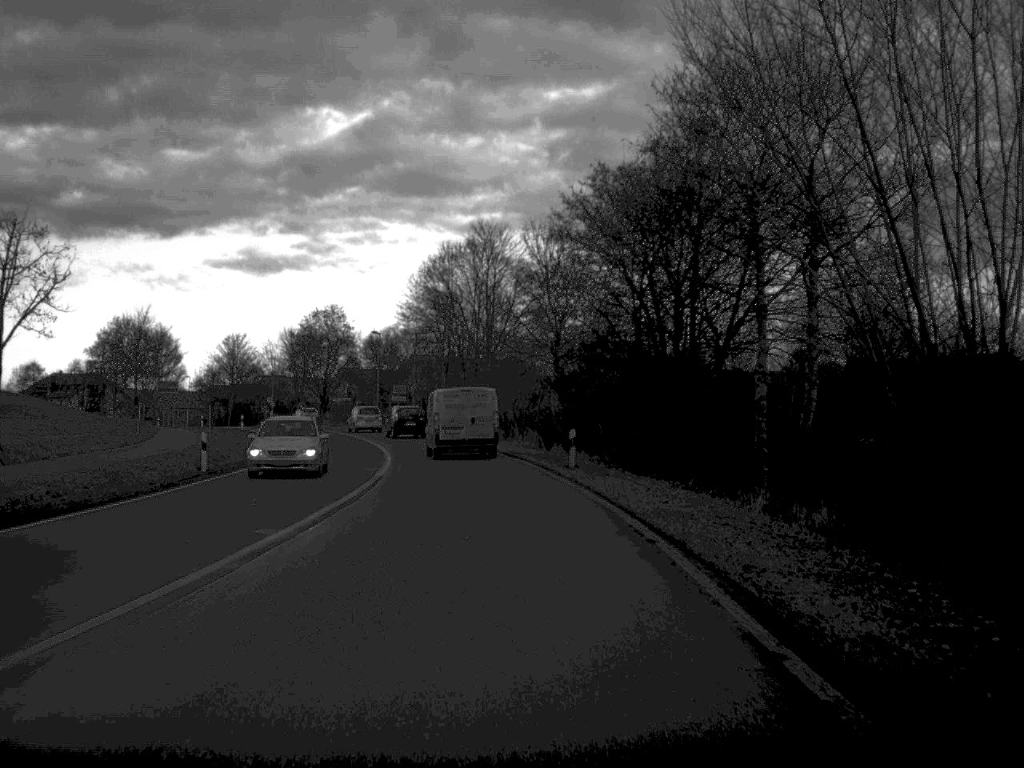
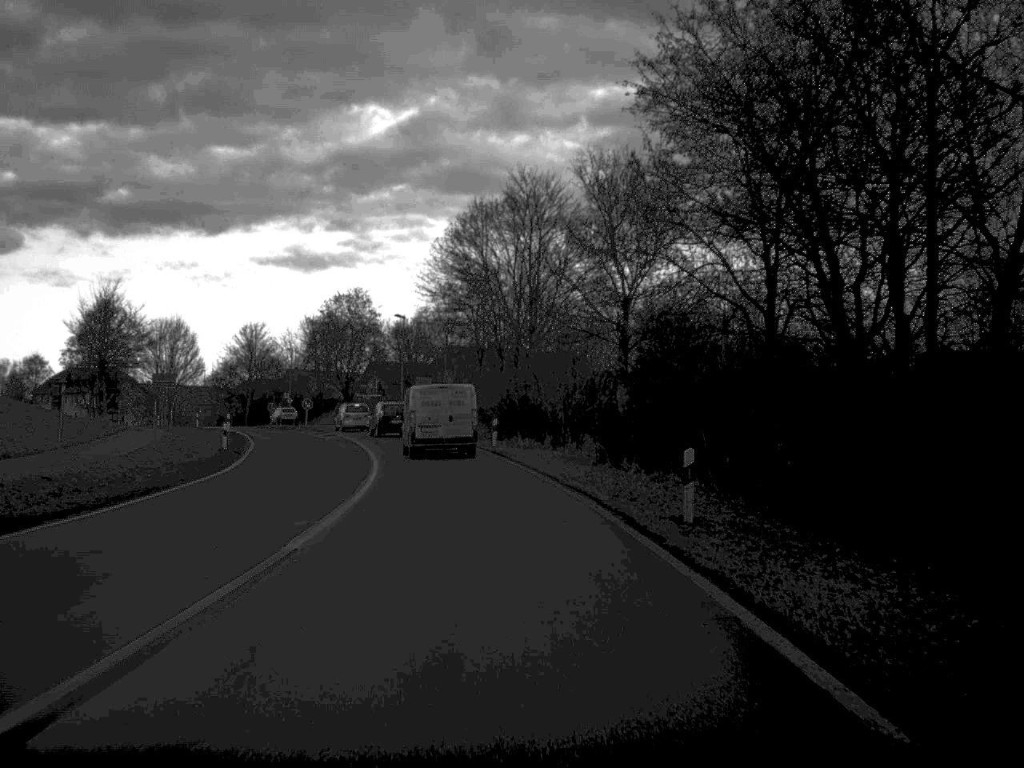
(-0.3, +16.2) m; -2°
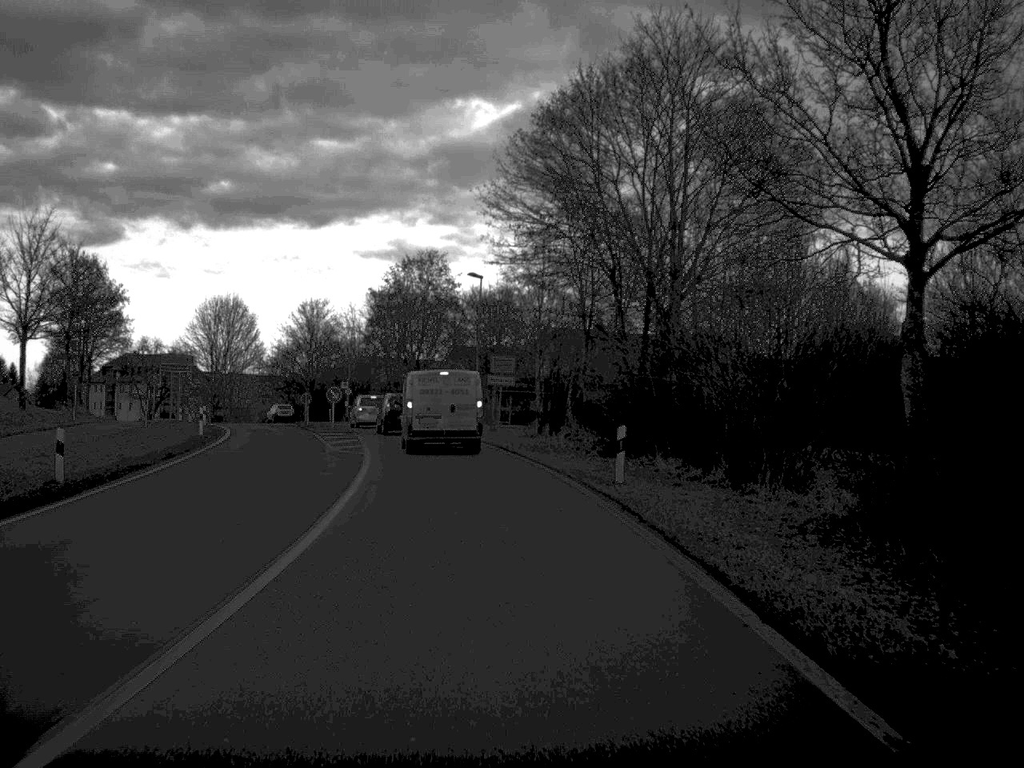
(-0.9, +24.0) m; -5°
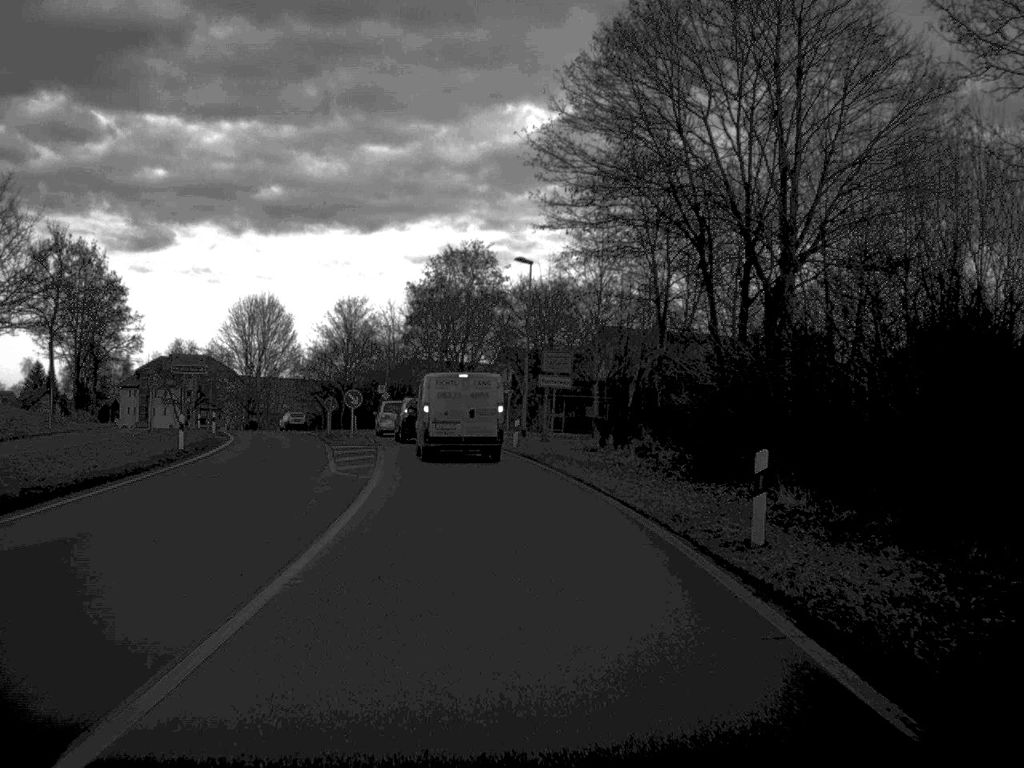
(-0.2, +9.0) m; -2°
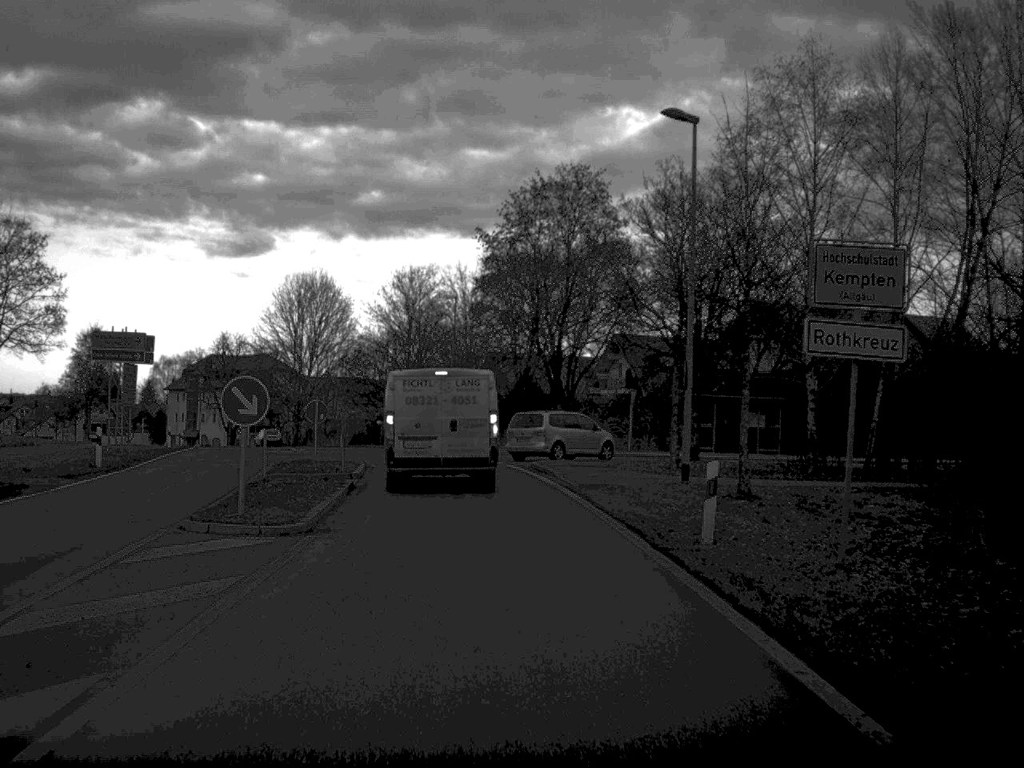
(-1.1, +28.4) m; -5°
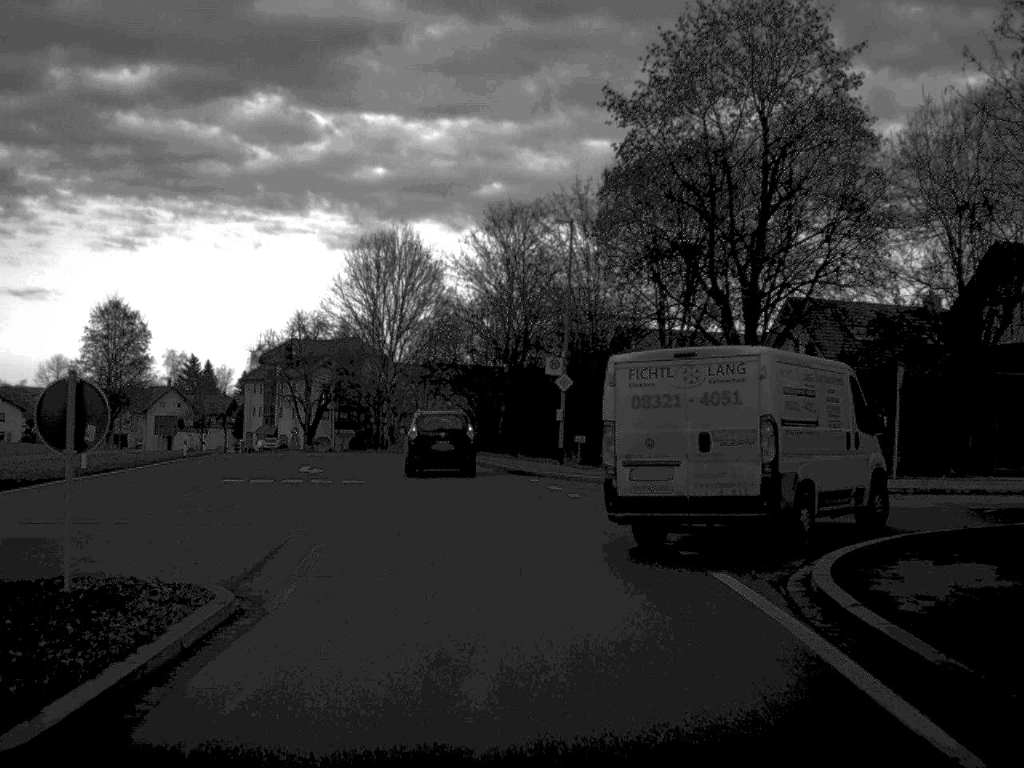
(-1.1, +24.6) m; -6°
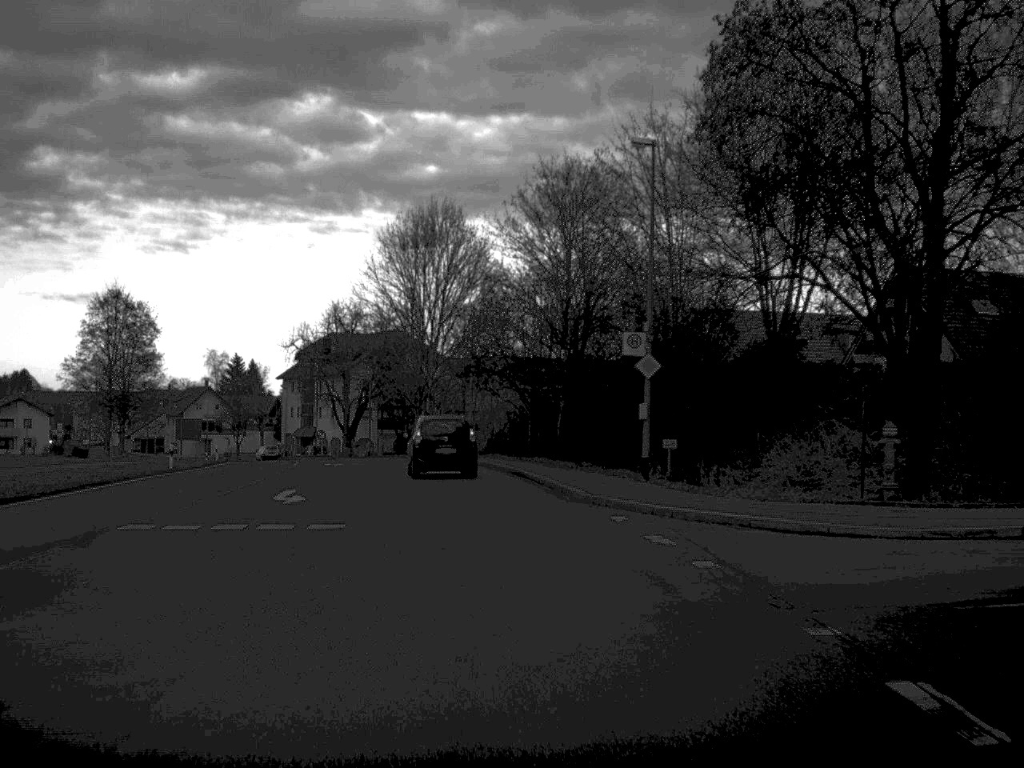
(-0.3, +11.2) m; -3°
